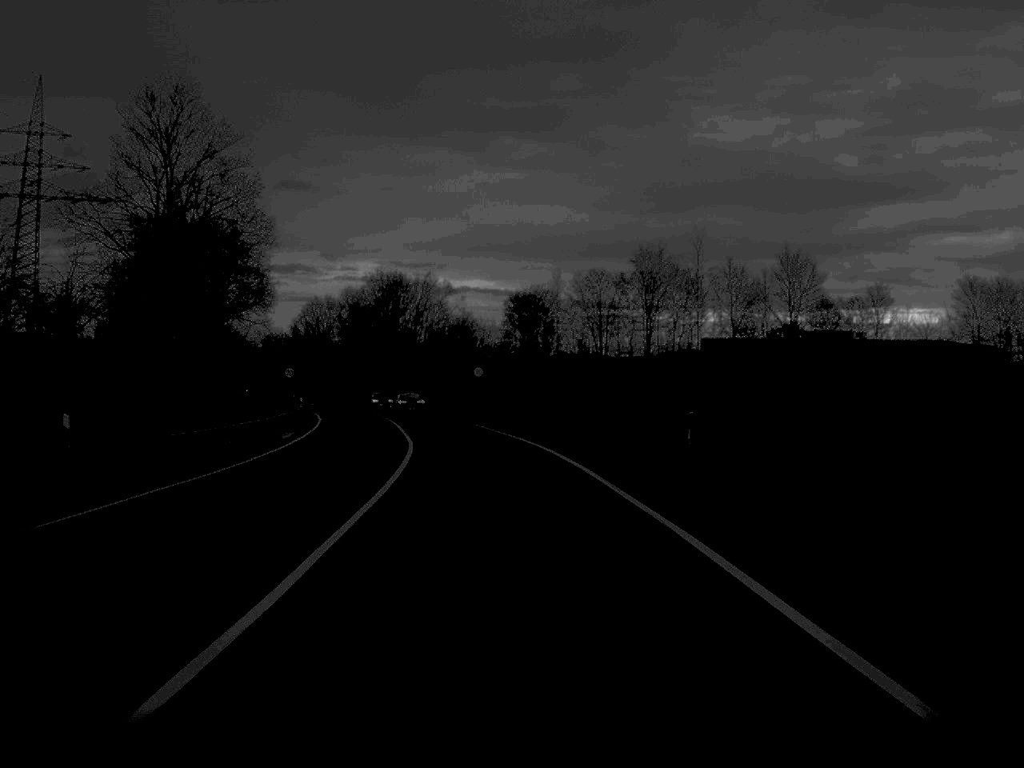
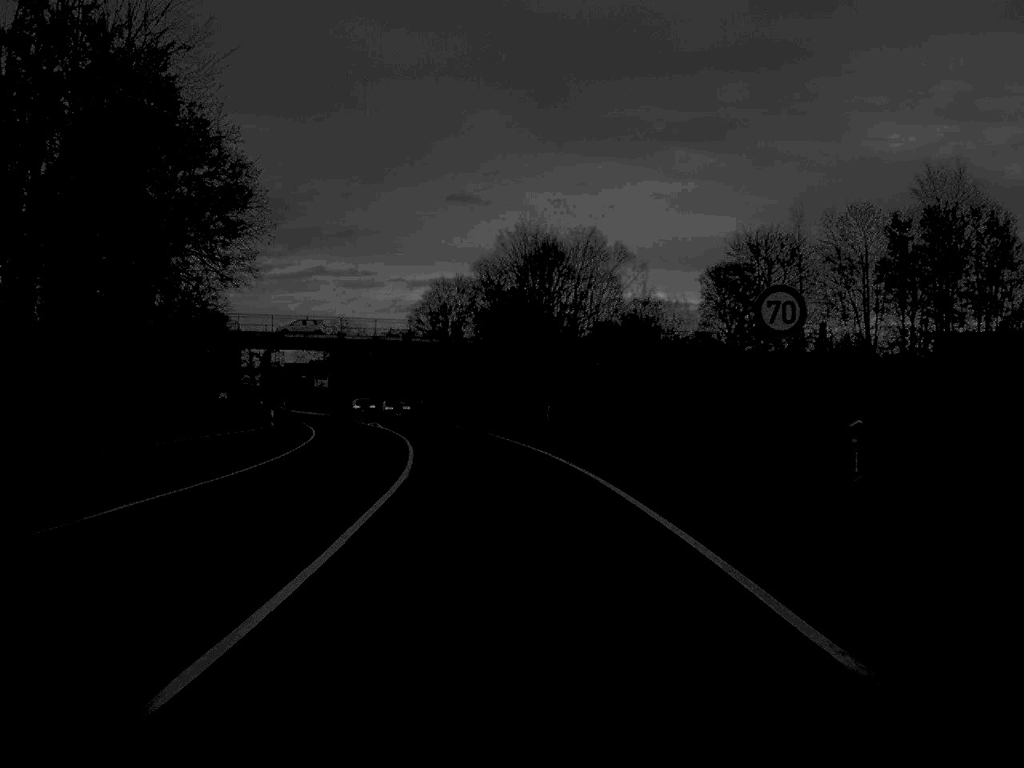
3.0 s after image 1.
(-3.8, +58.9) m; -8°
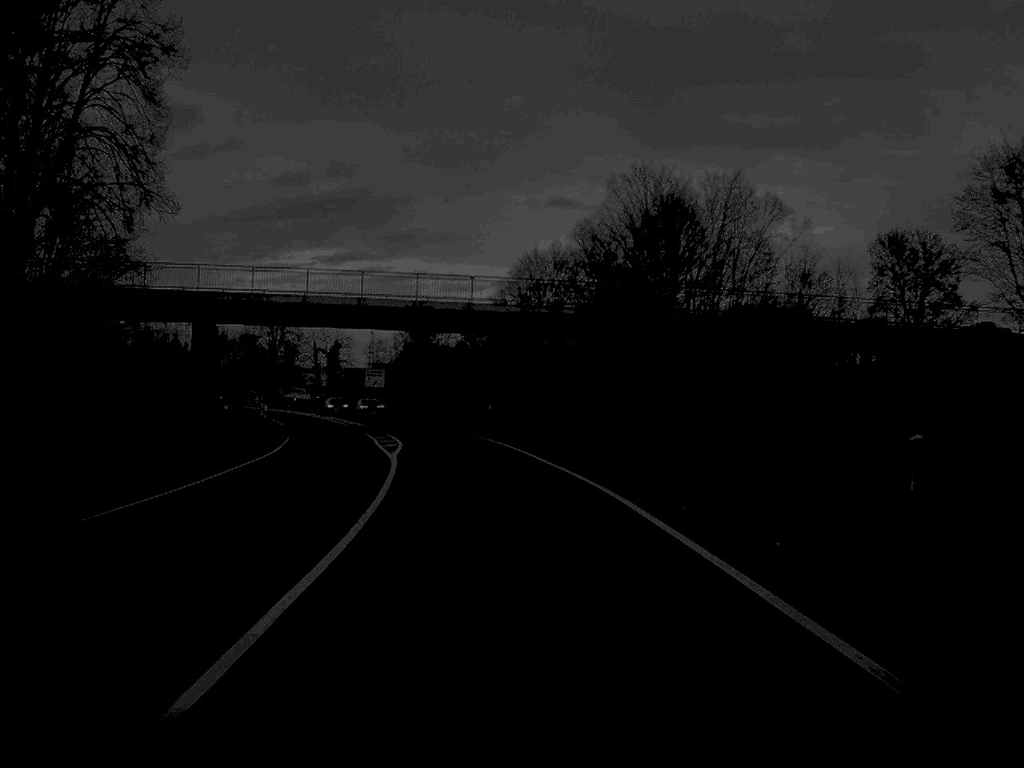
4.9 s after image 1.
(-1.3, +35.2) m; -4°
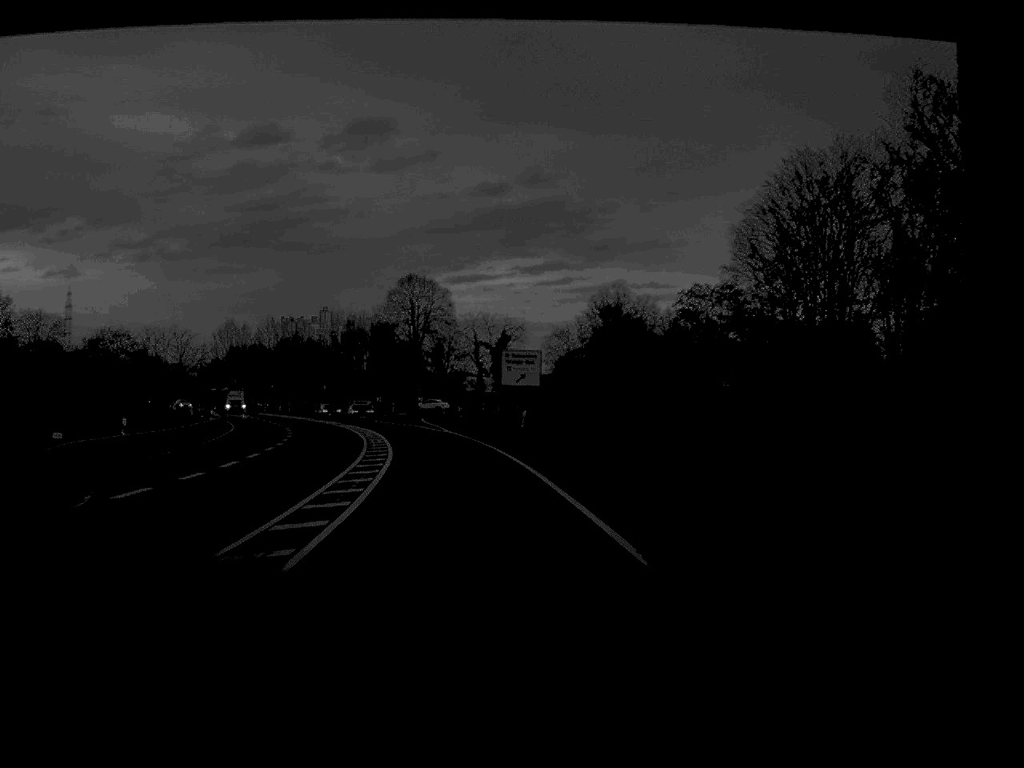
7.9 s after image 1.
(-4.0, +56.8) m; -9°
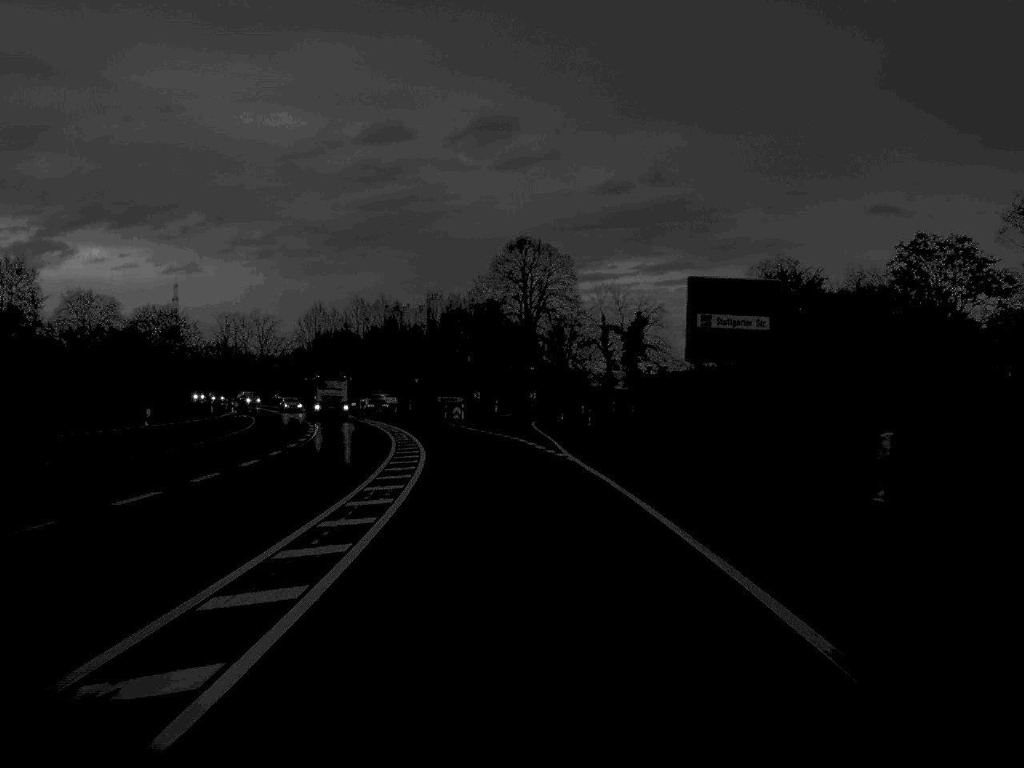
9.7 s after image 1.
(-1.8, +33.2) m; -5°
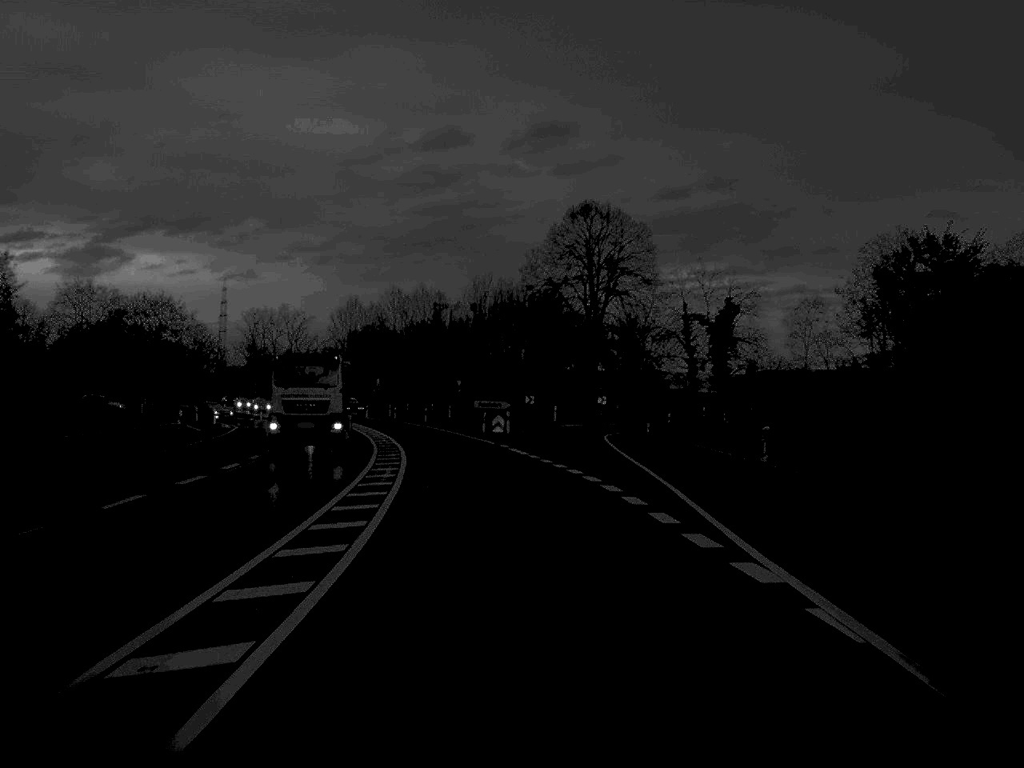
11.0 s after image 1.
(-0.5, +24.5) m; -3°
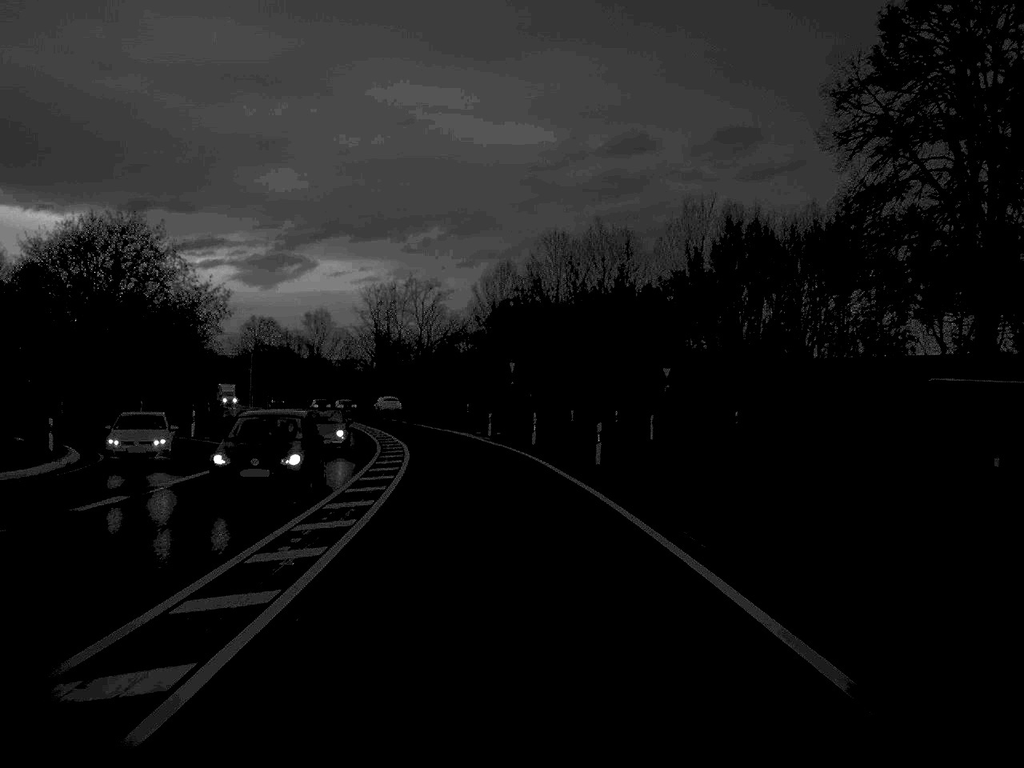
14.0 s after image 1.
(-3.9, +55.5) m; -8°
